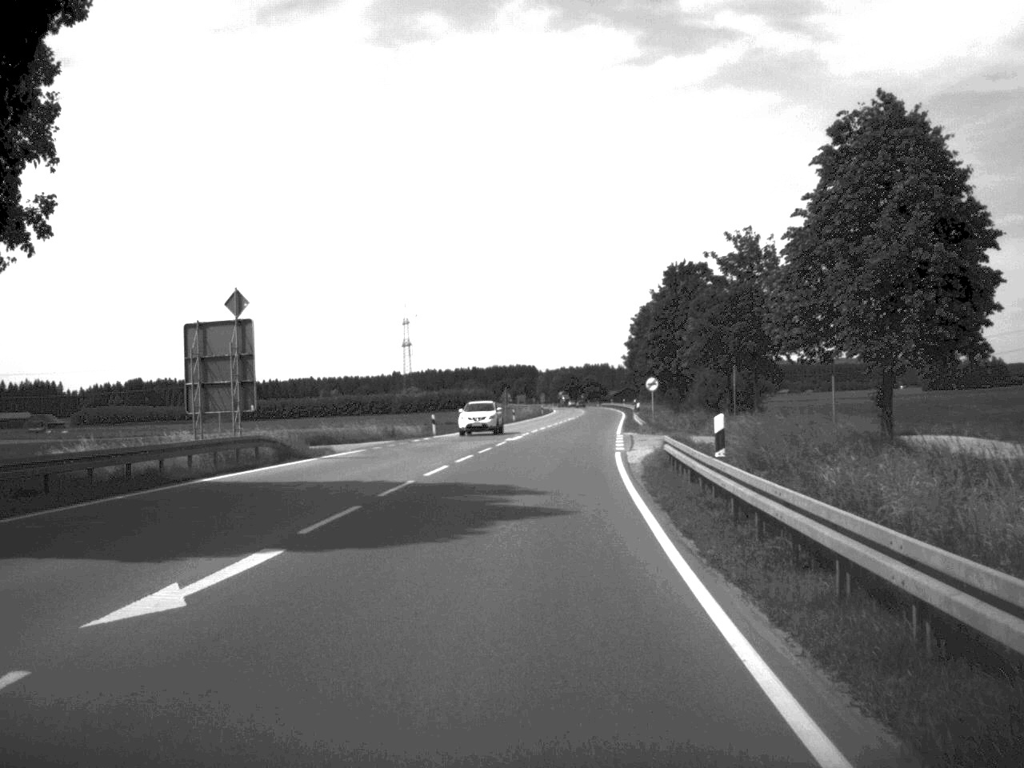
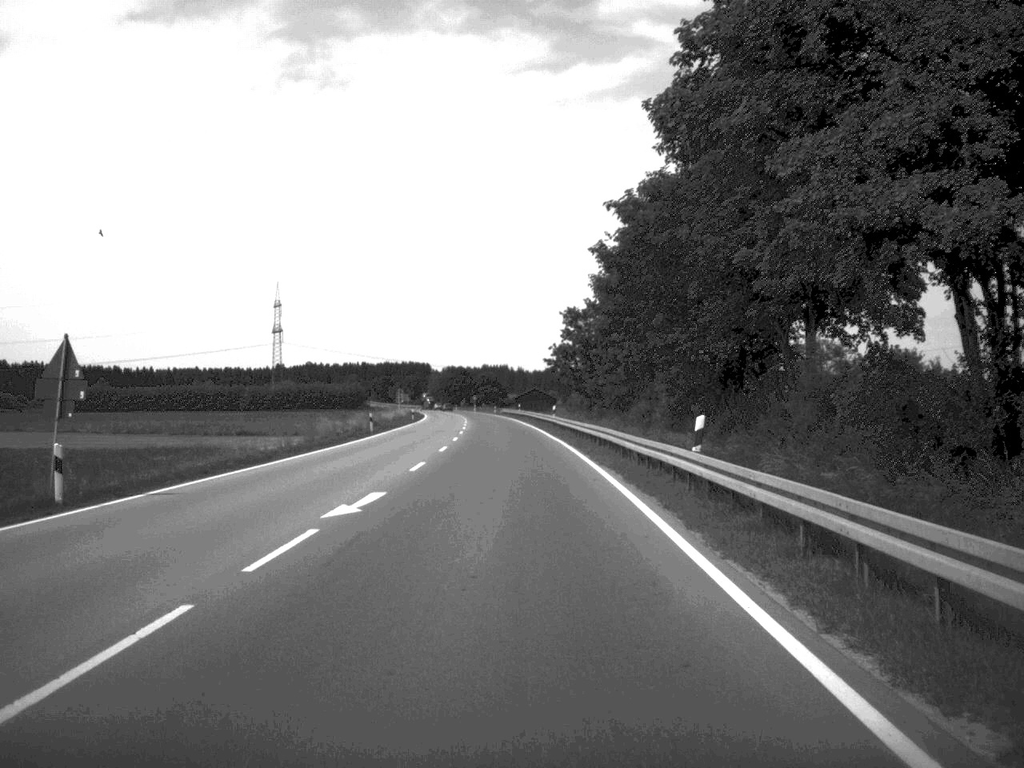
(+4.7, +85.5) m; +4°
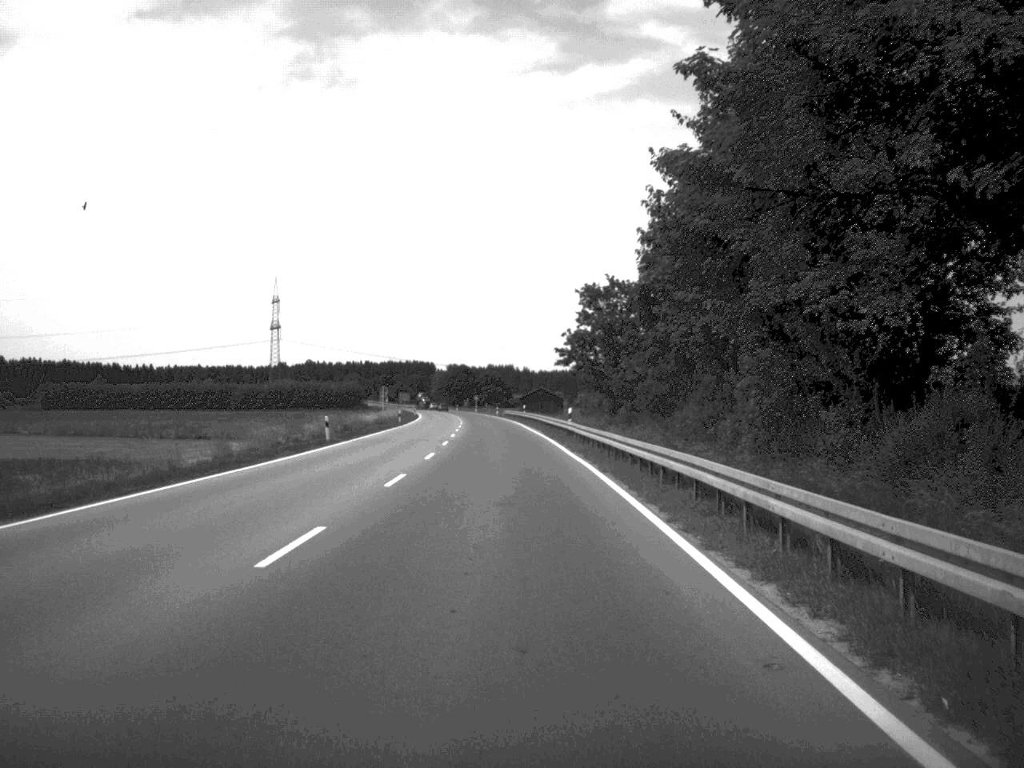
(0.0, +17.2) m; 0°
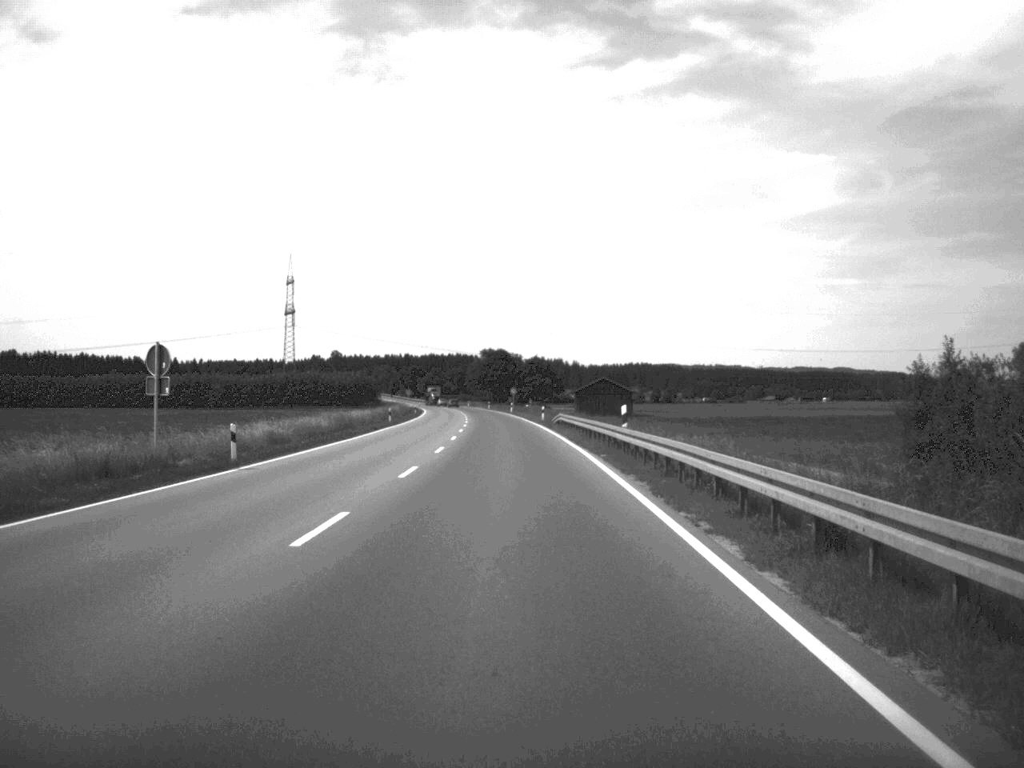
(-1.4, +69.7) m; -2°
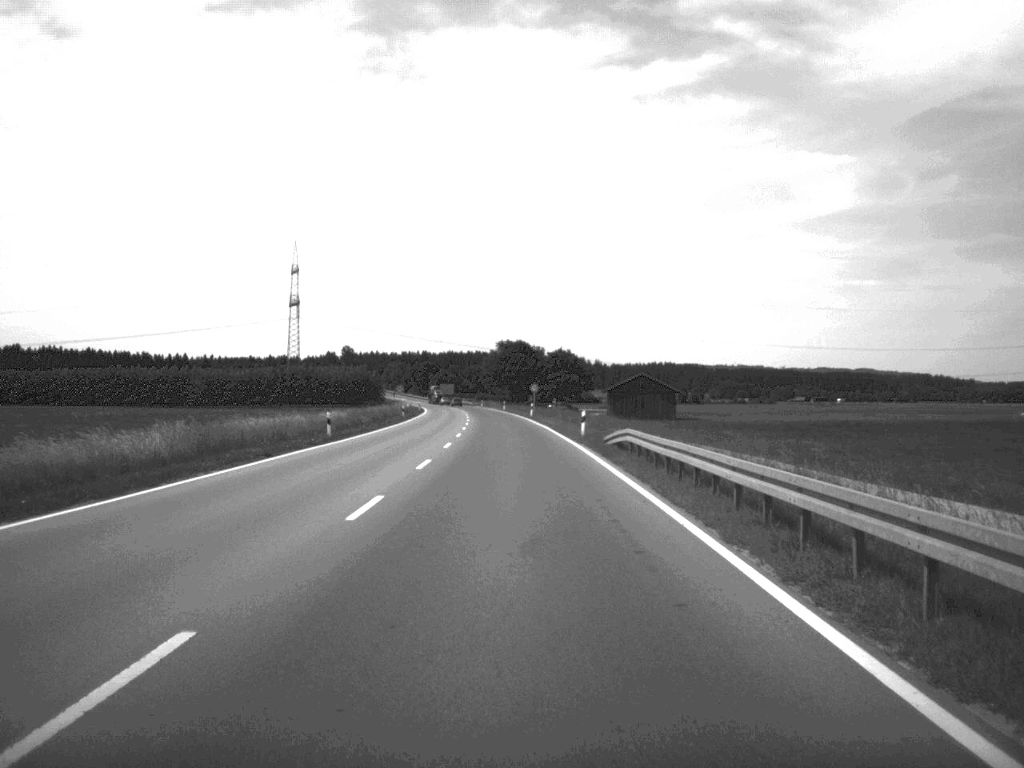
(-0.3, +32.5) m; -1°
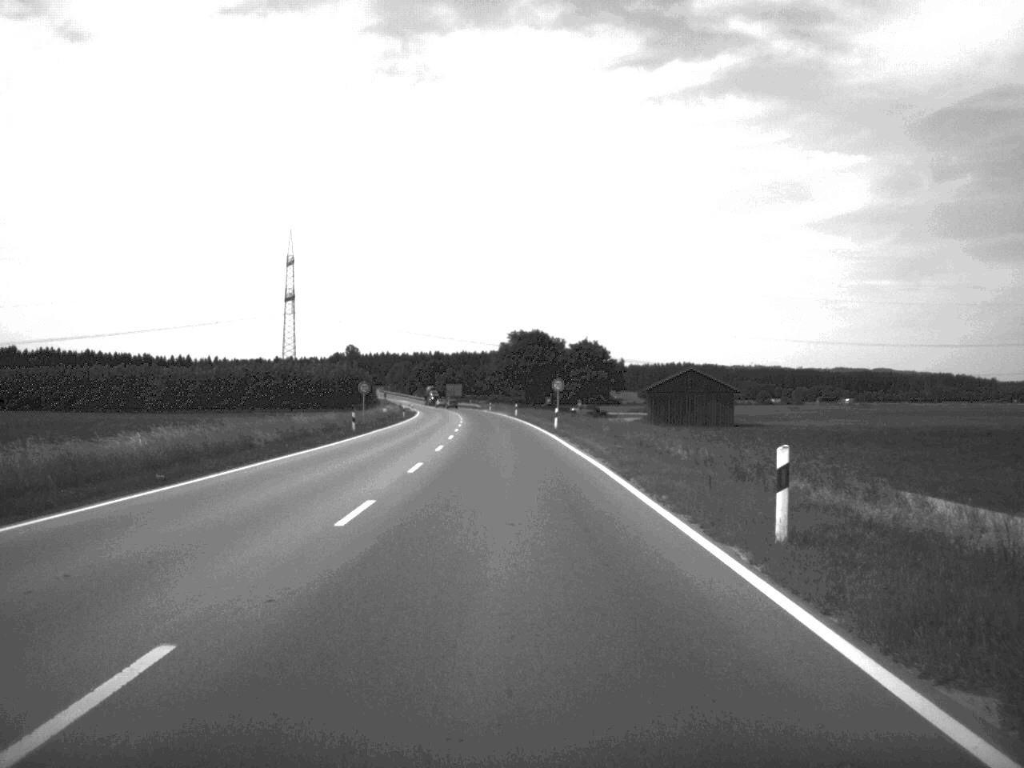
(-0.2, +35.9) m; -1°
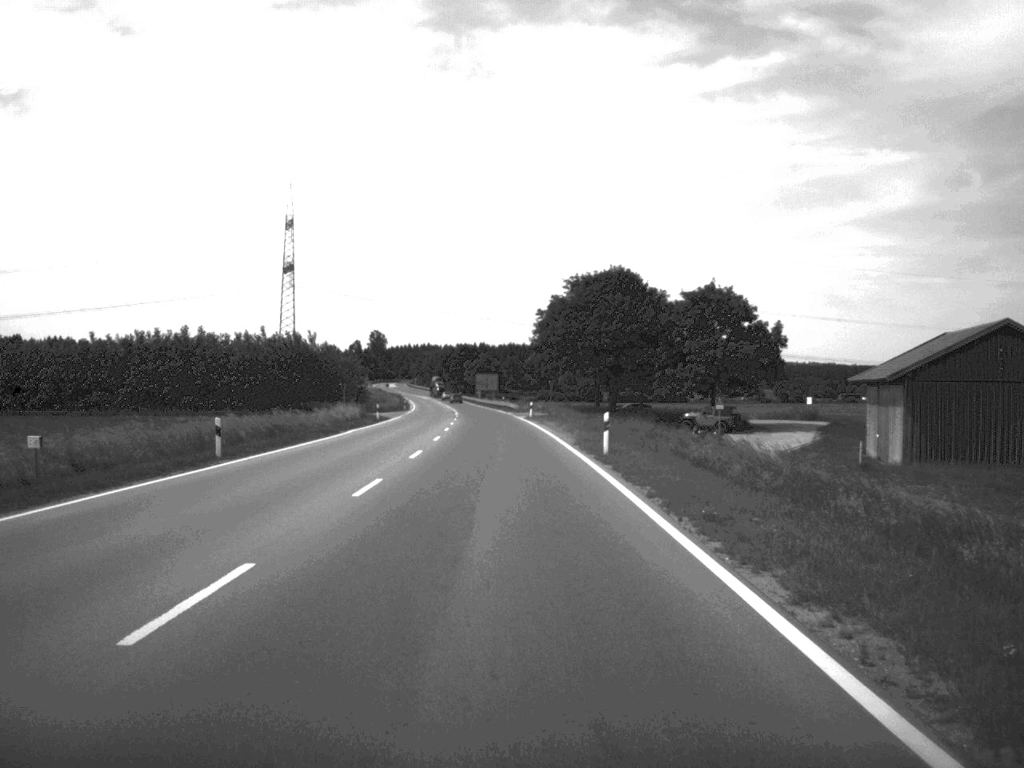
(-1.6, +78.9) m; -2°
